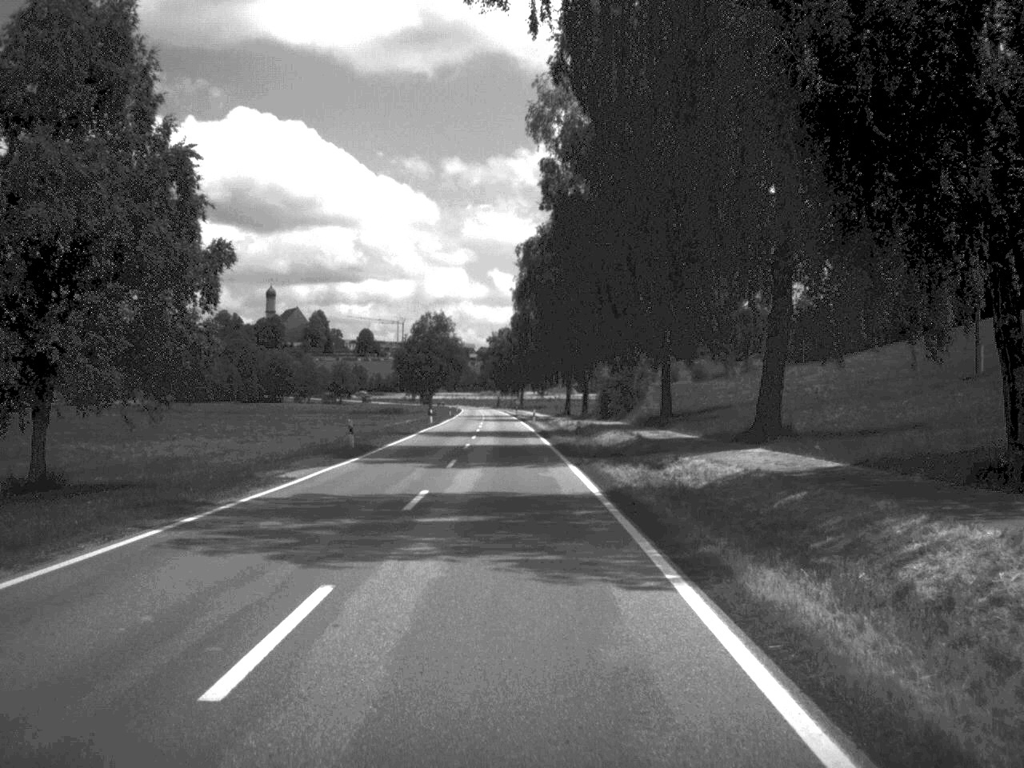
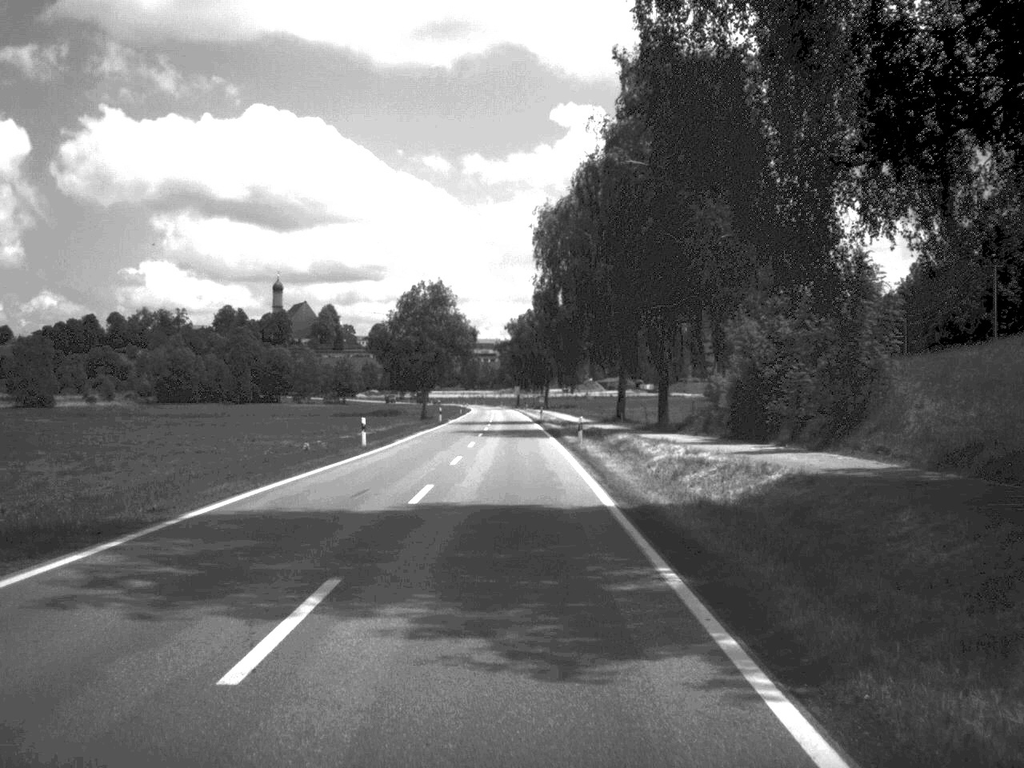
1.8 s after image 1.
(-0.5, +47.0) m; -1°
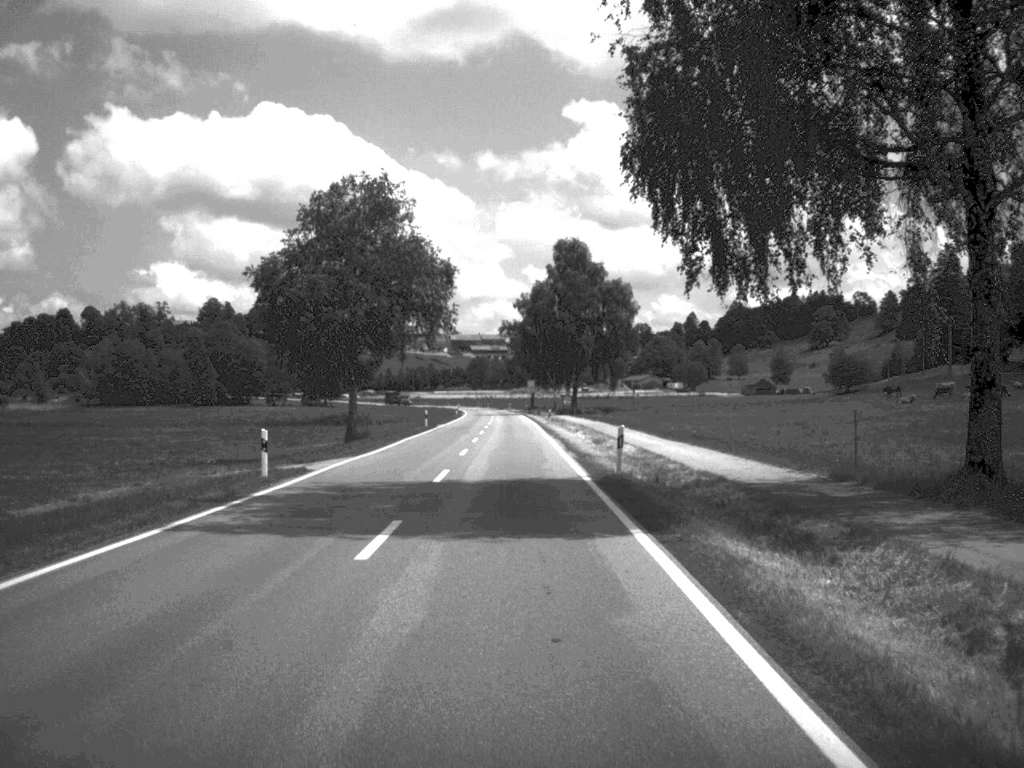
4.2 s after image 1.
(-0.6, +65.6) m; -1°
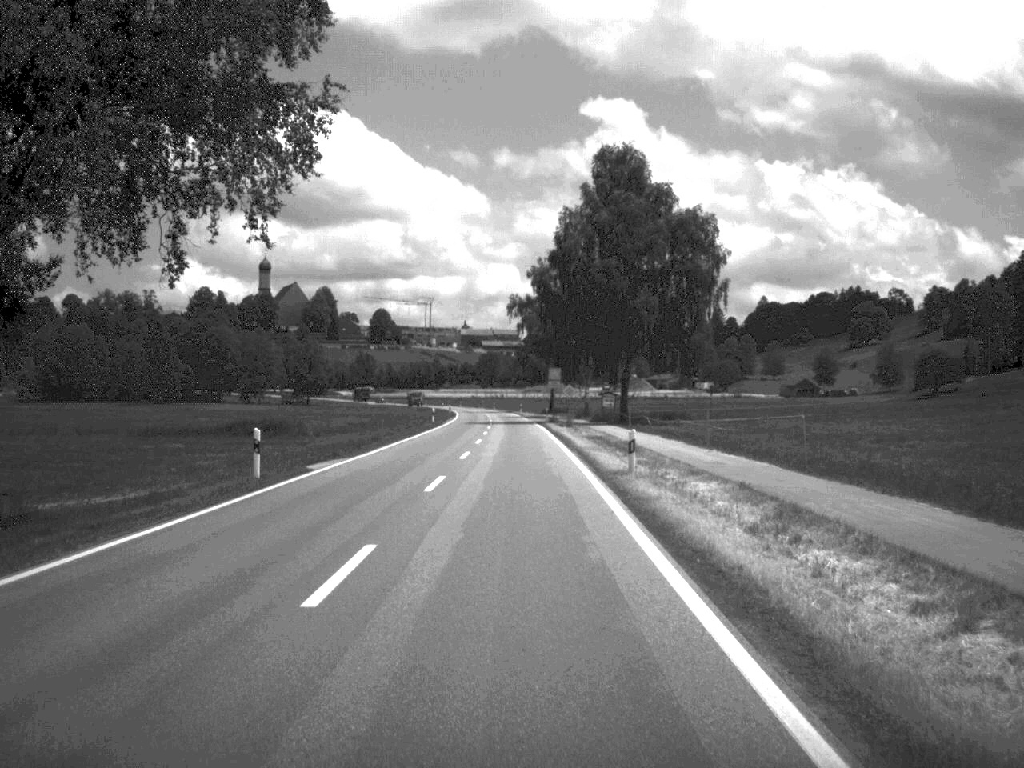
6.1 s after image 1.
(-0.4, +50.3) m; -1°
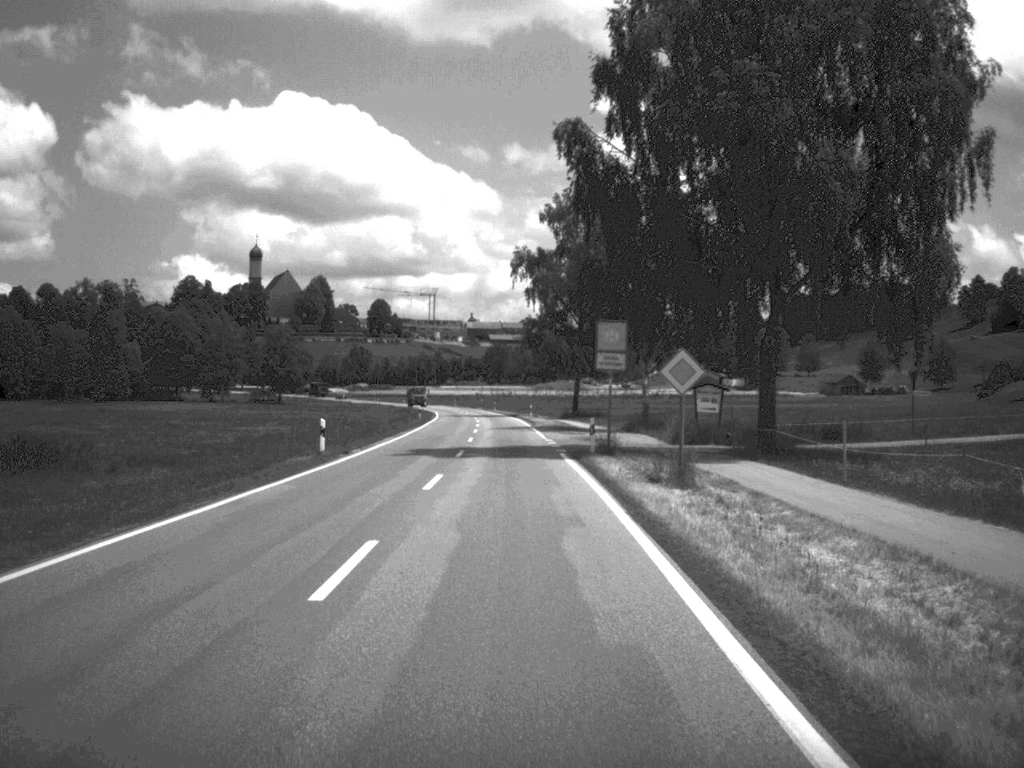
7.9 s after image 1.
(-0.2, +47.1) m; -1°
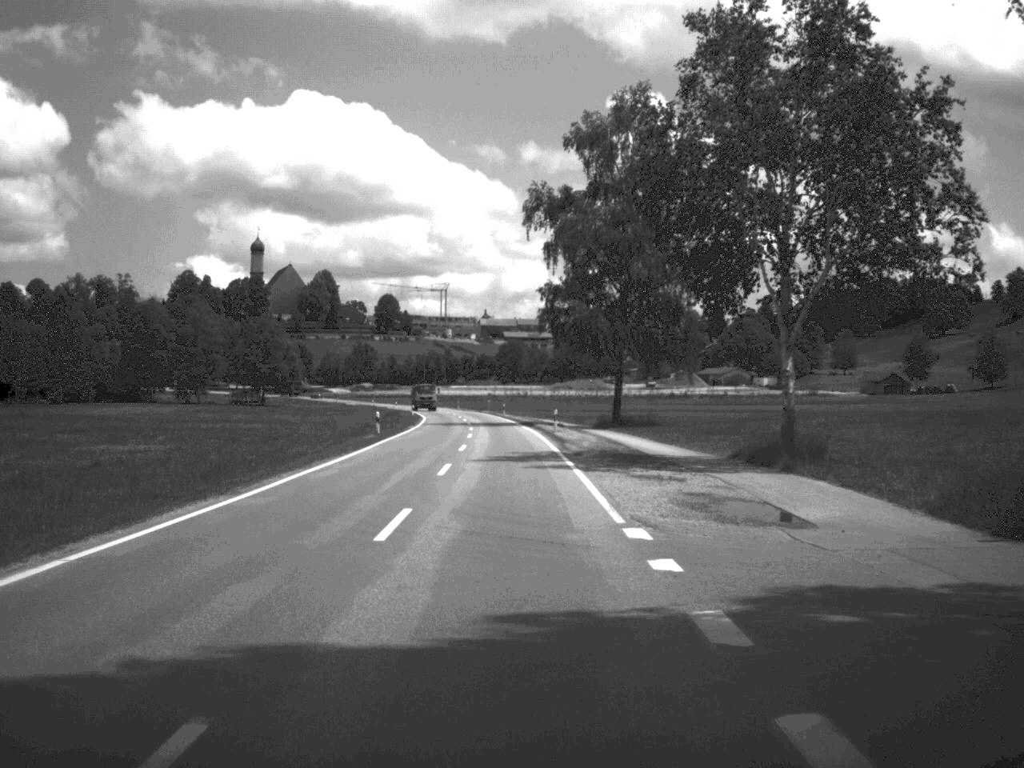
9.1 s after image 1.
(-0.2, +31.4) m; -1°
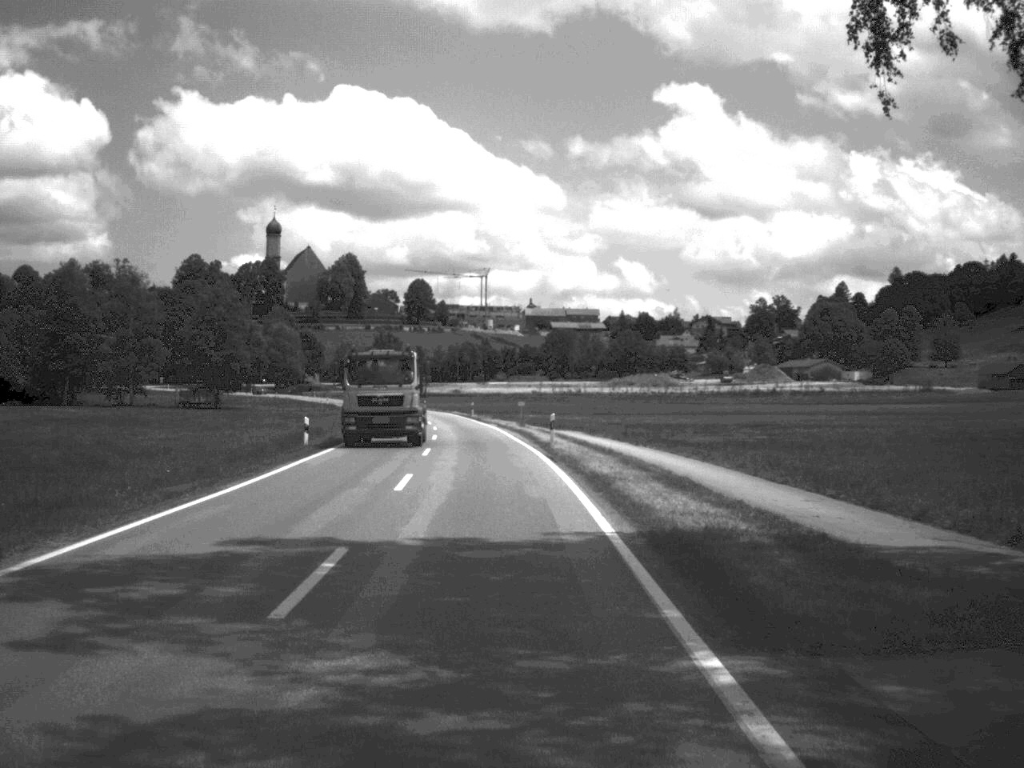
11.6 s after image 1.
(-1.2, +64.0) m; -2°
